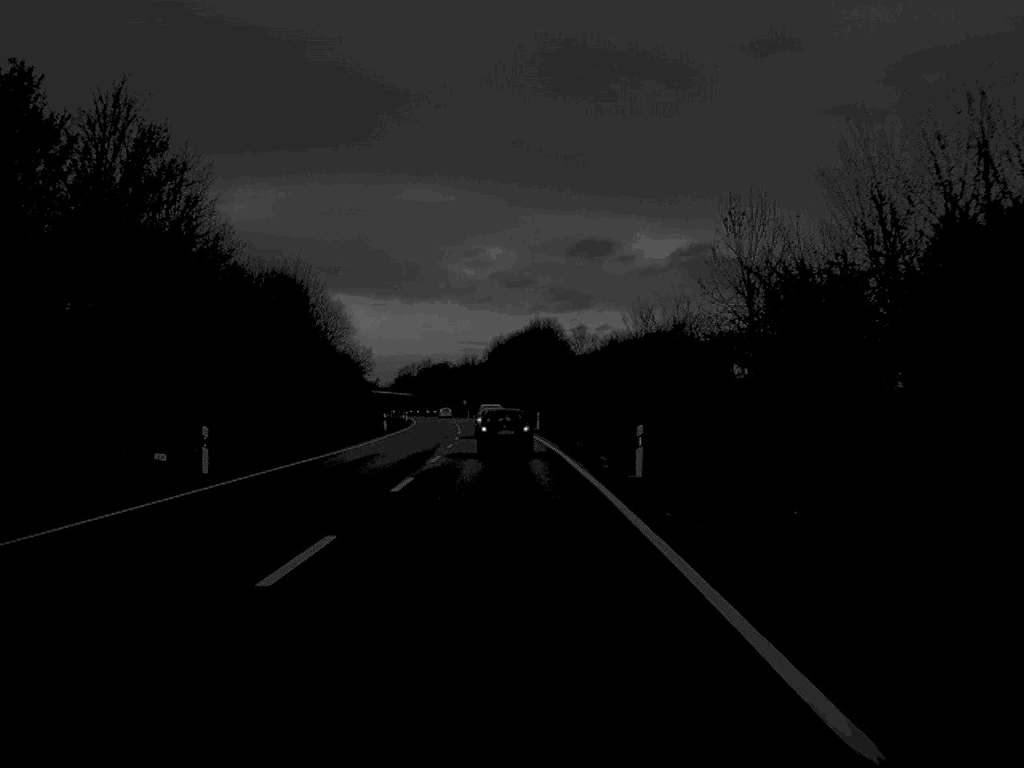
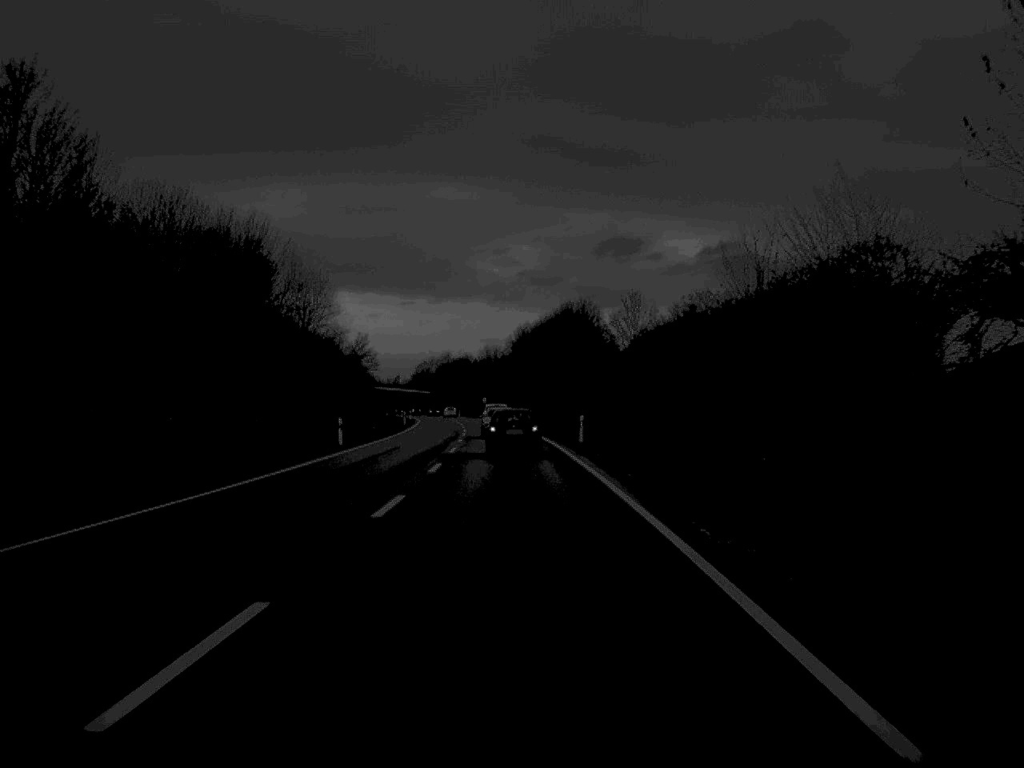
(-0.3, +29.0) m; -1°
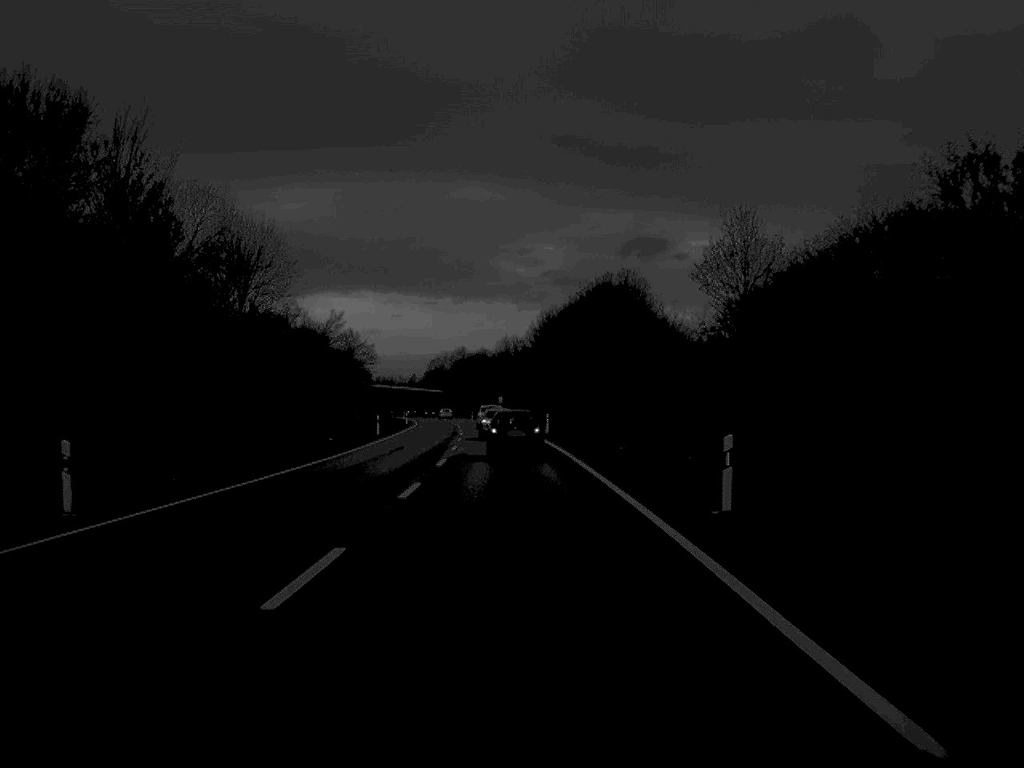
(-0.3, +32.3) m; -1°
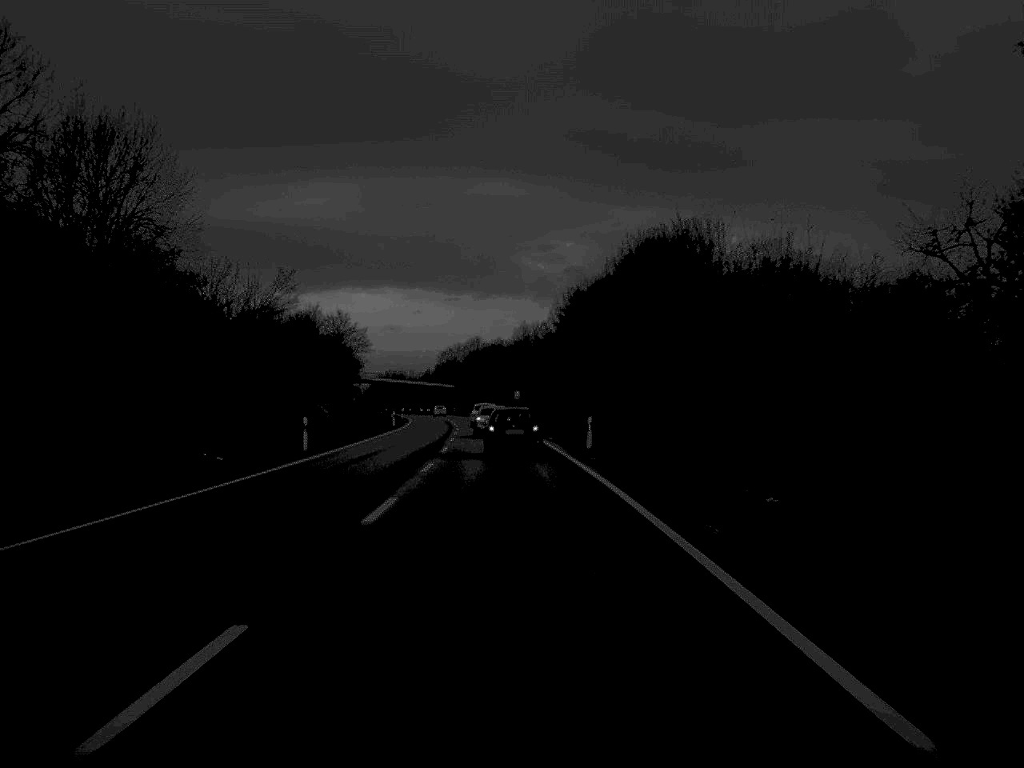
(-0.2, +28.8) m; -1°
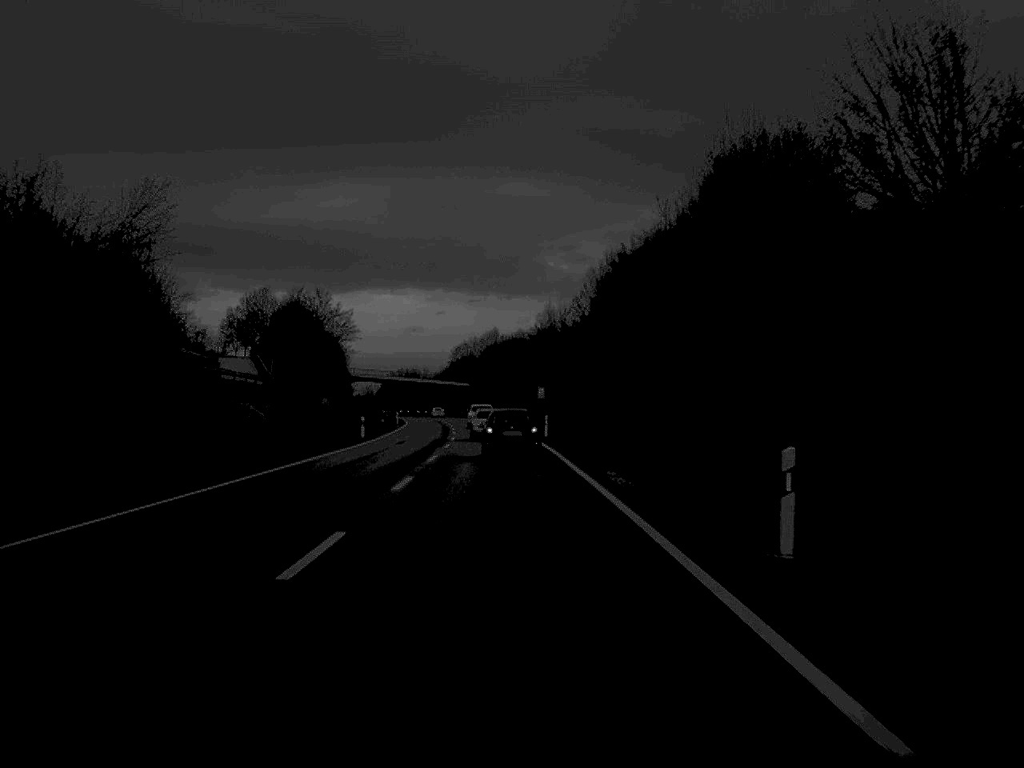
(-0.2, +29.5) m; -1°
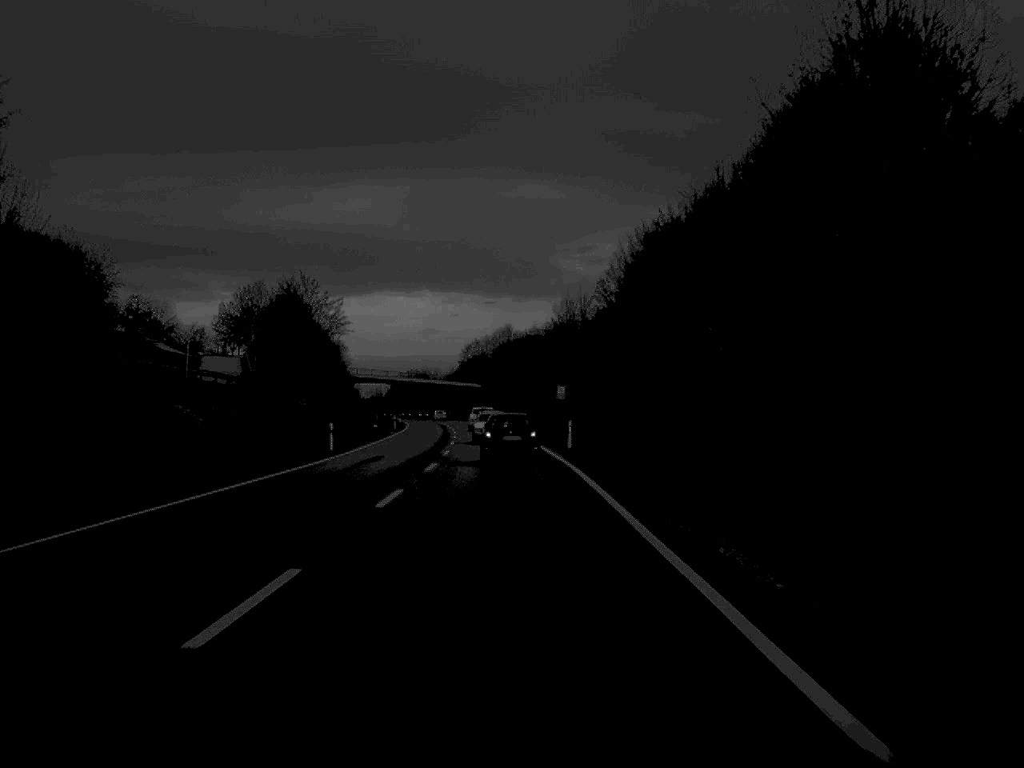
(-0.1, +15.1) m; -1°
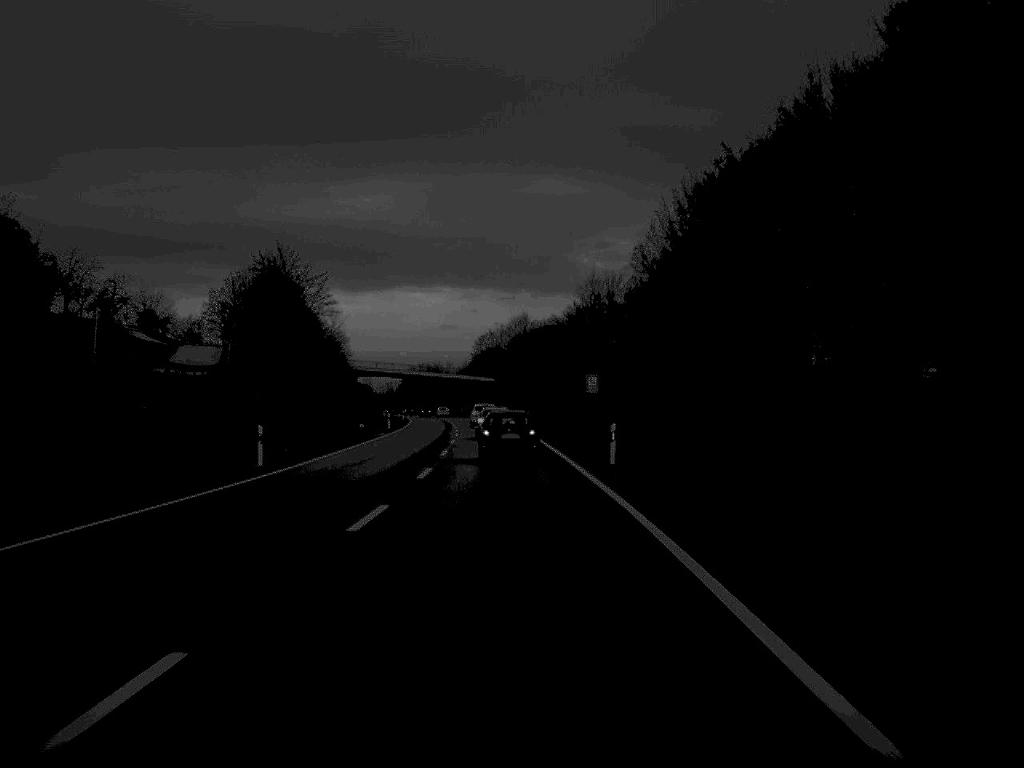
(-0.1, +16.5) m; -1°
